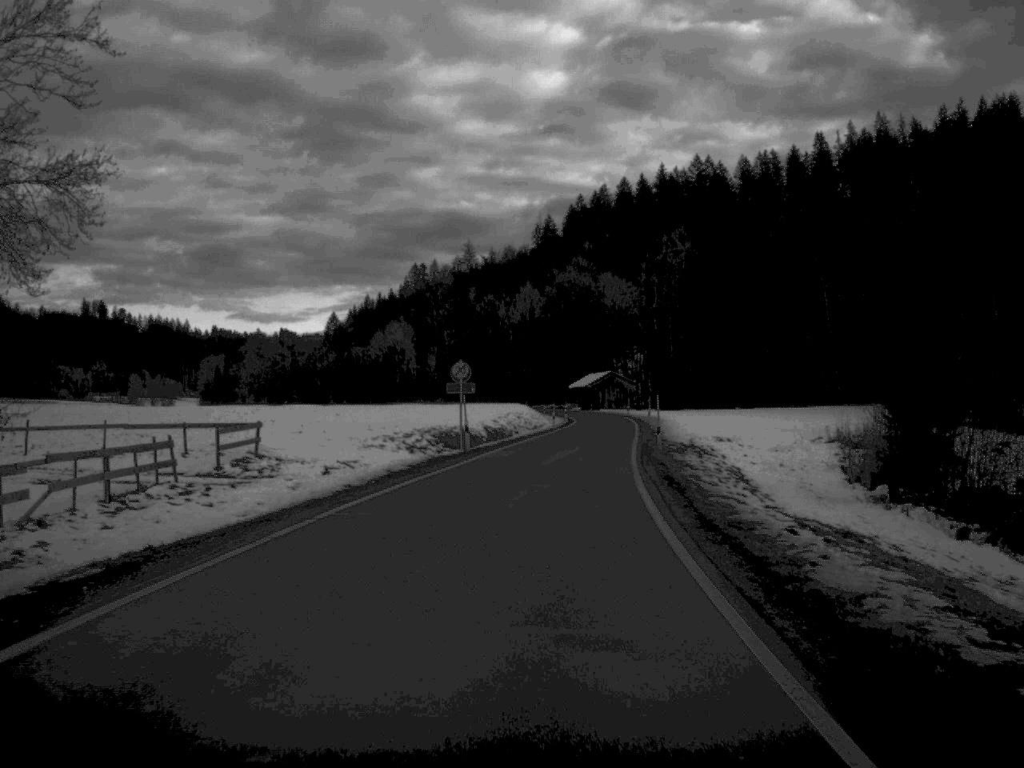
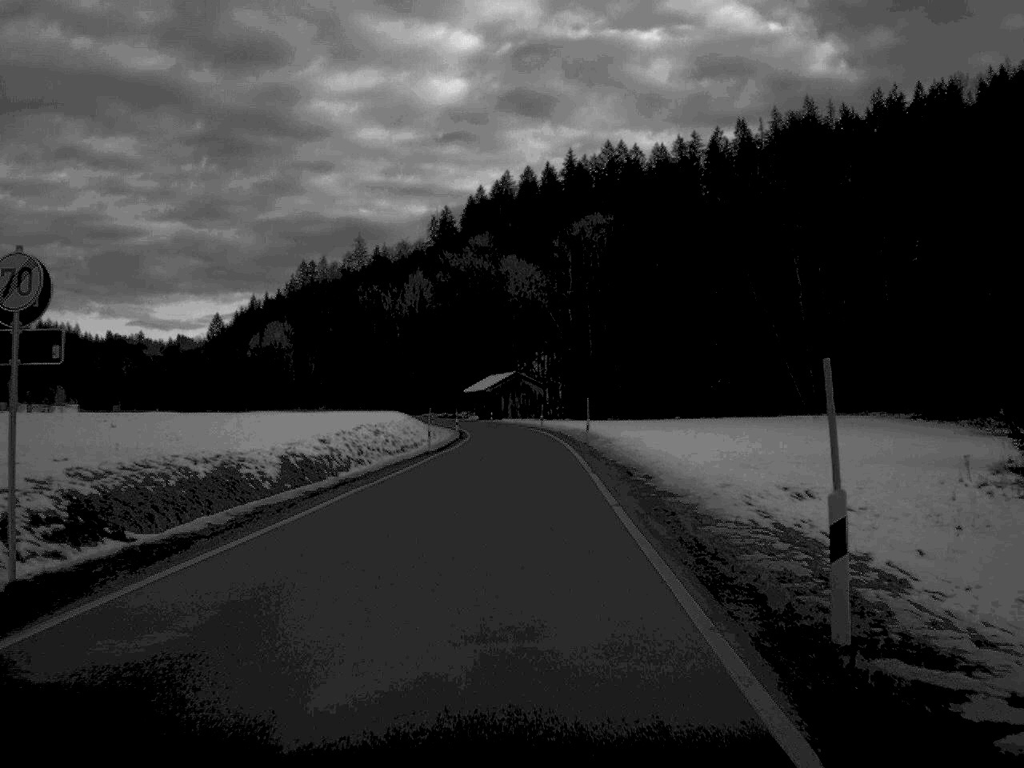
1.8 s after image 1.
(+1.6, +35.1) m; +4°
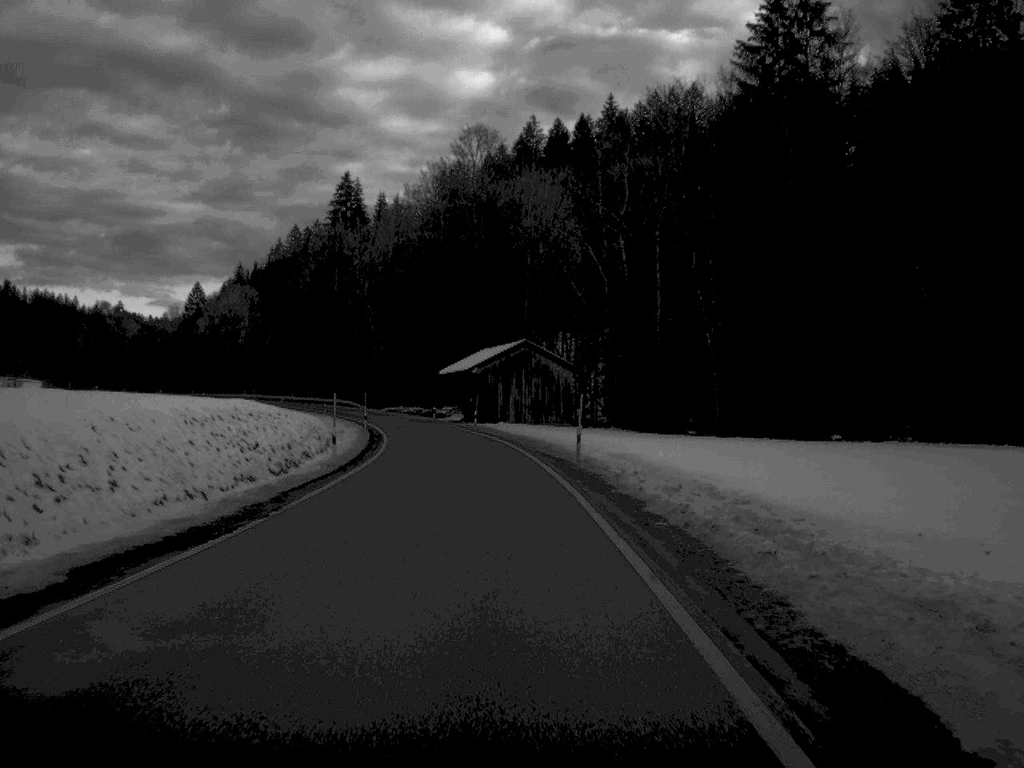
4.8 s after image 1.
(+0.2, +64.1) m; -1°
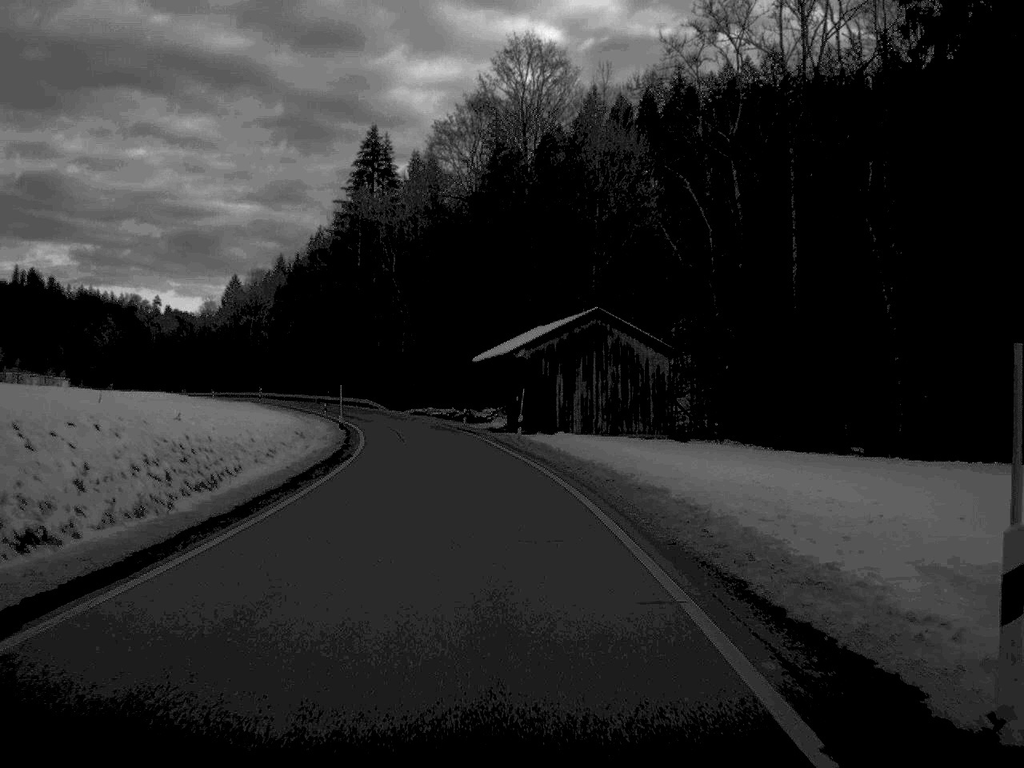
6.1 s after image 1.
(-0.6, +28.3) m; -3°
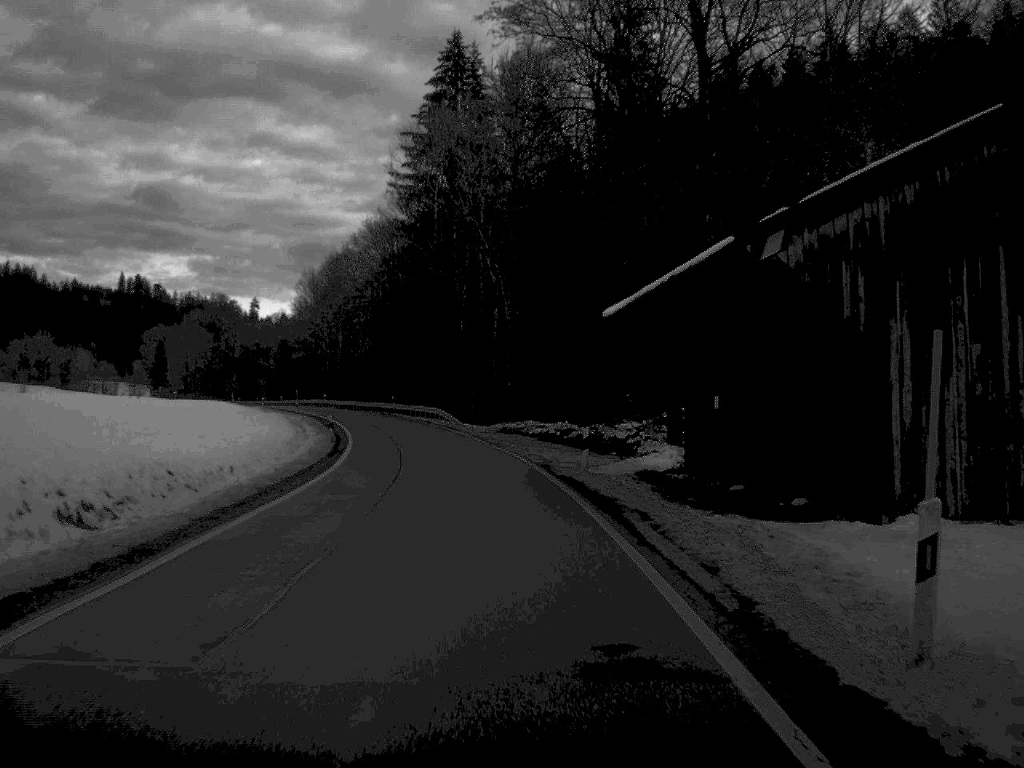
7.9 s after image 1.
(-1.7, +38.9) m; -6°
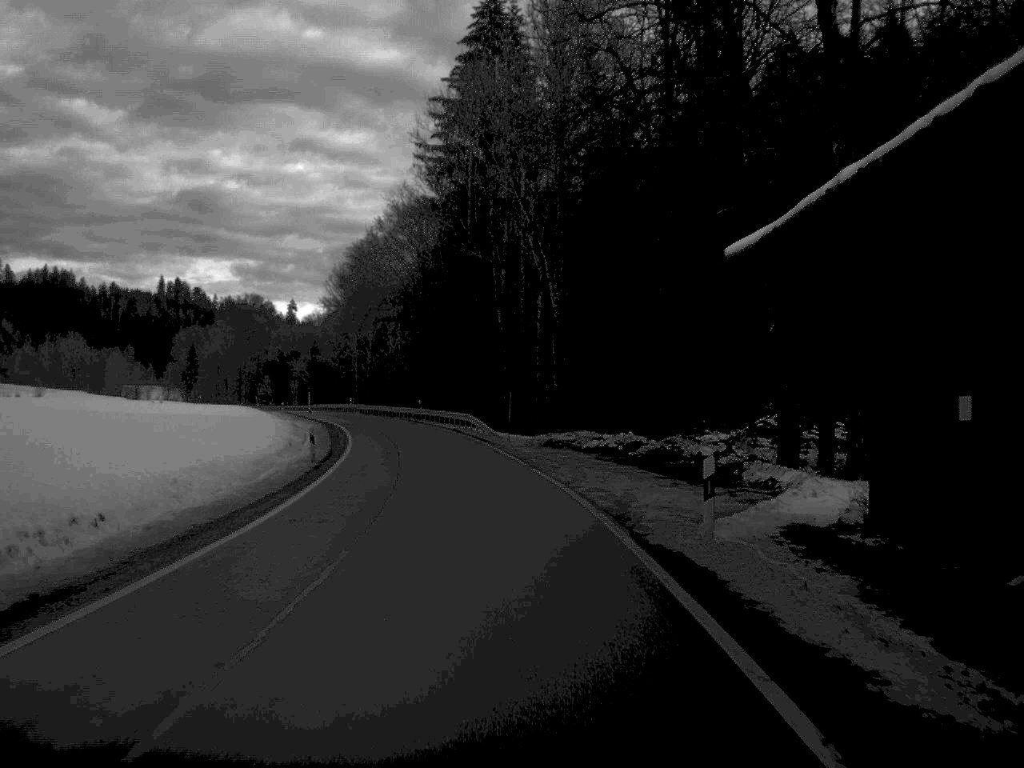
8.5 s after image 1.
(-0.2, +12.8) m; -2°
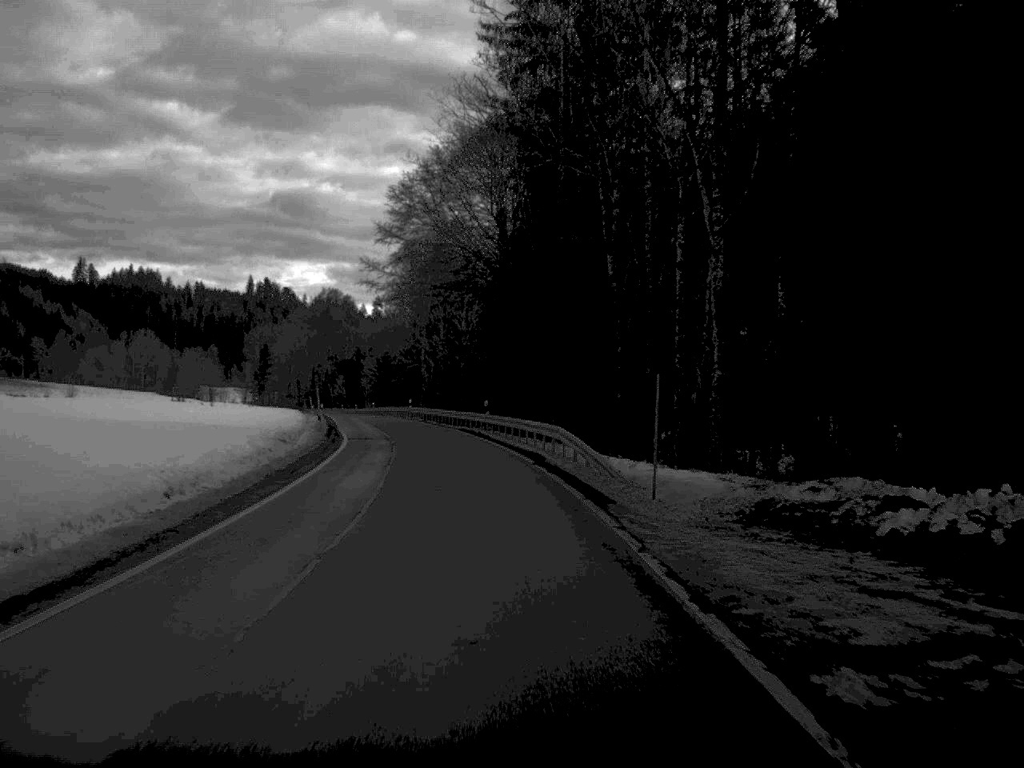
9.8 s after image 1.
(-1.0, +28.0) m; -4°
